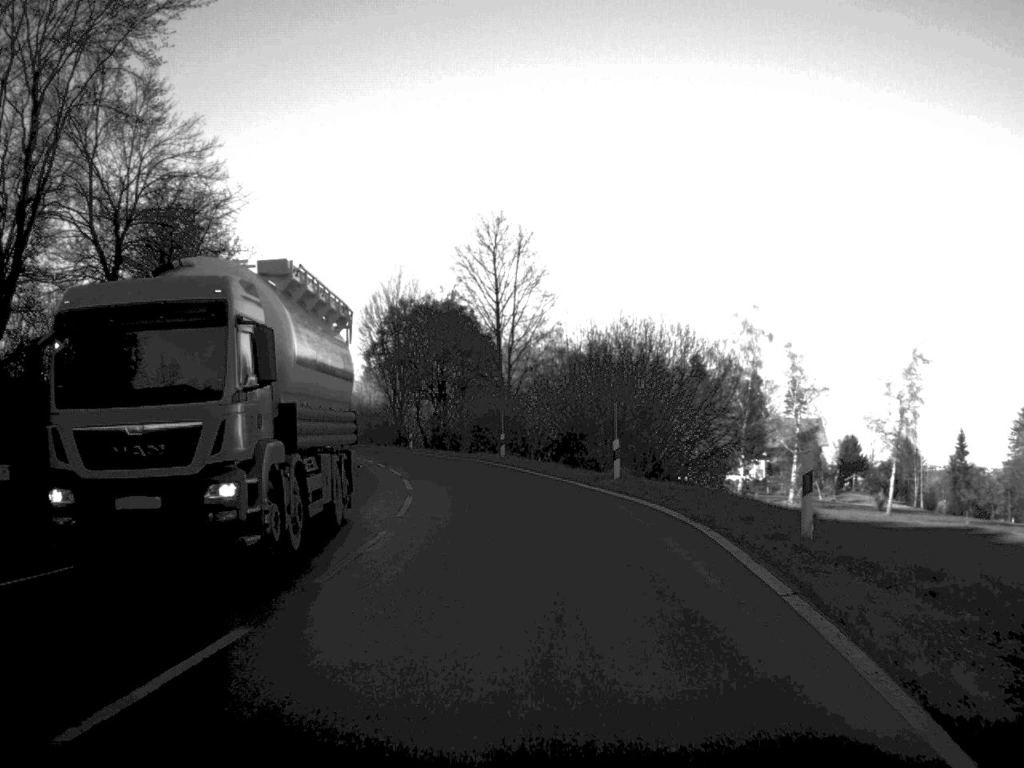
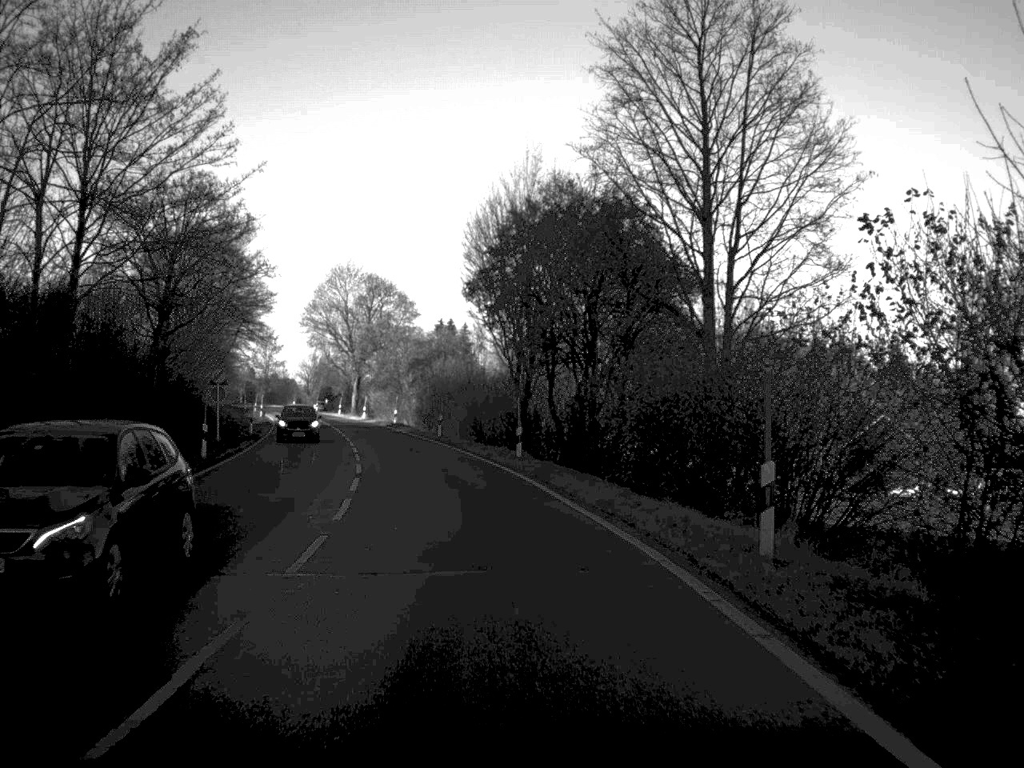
(-1.6, +36.5) m; -8°
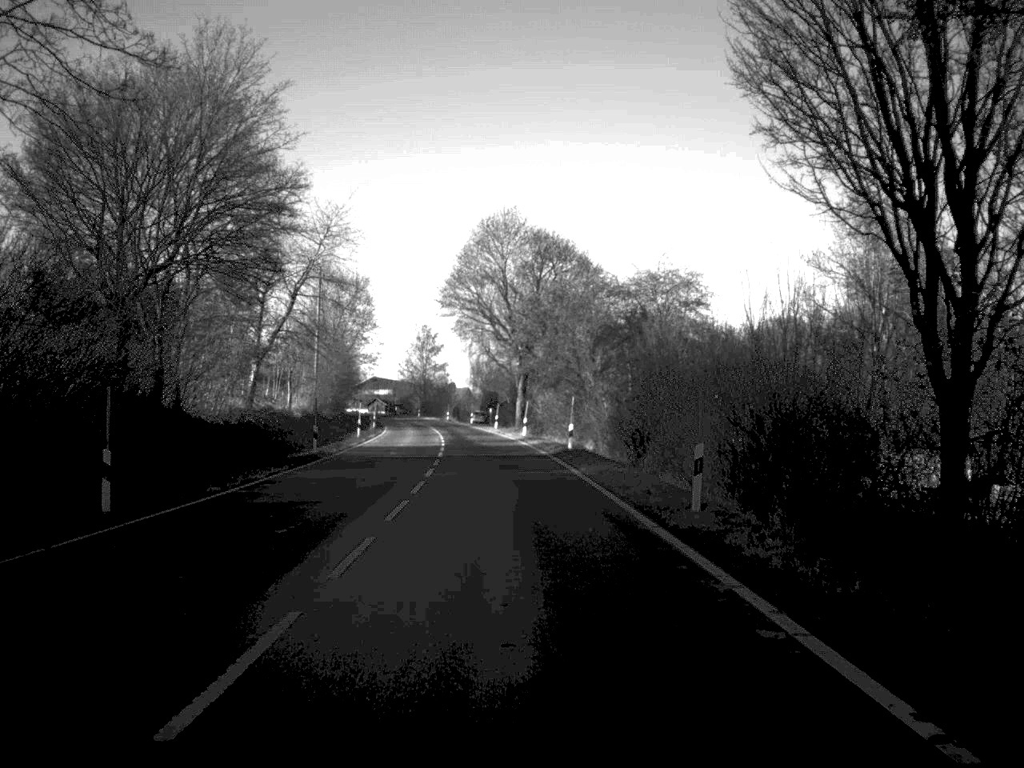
(-3.6, +41.7) m; -8°
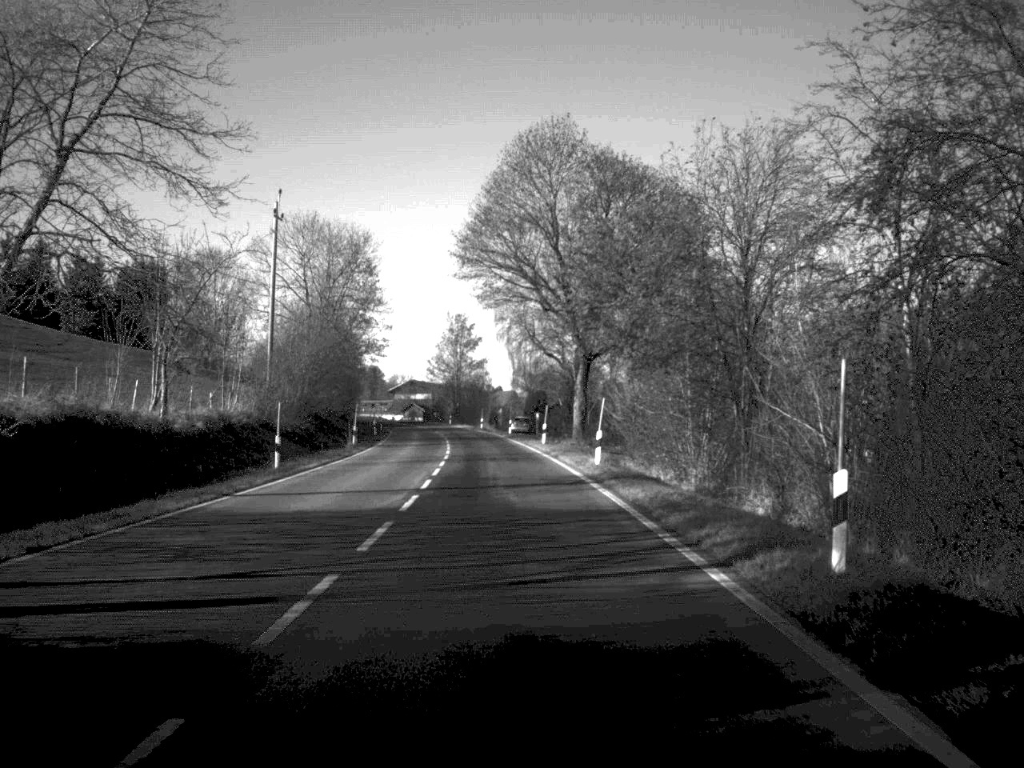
(-0.6, +33.5) m; -2°
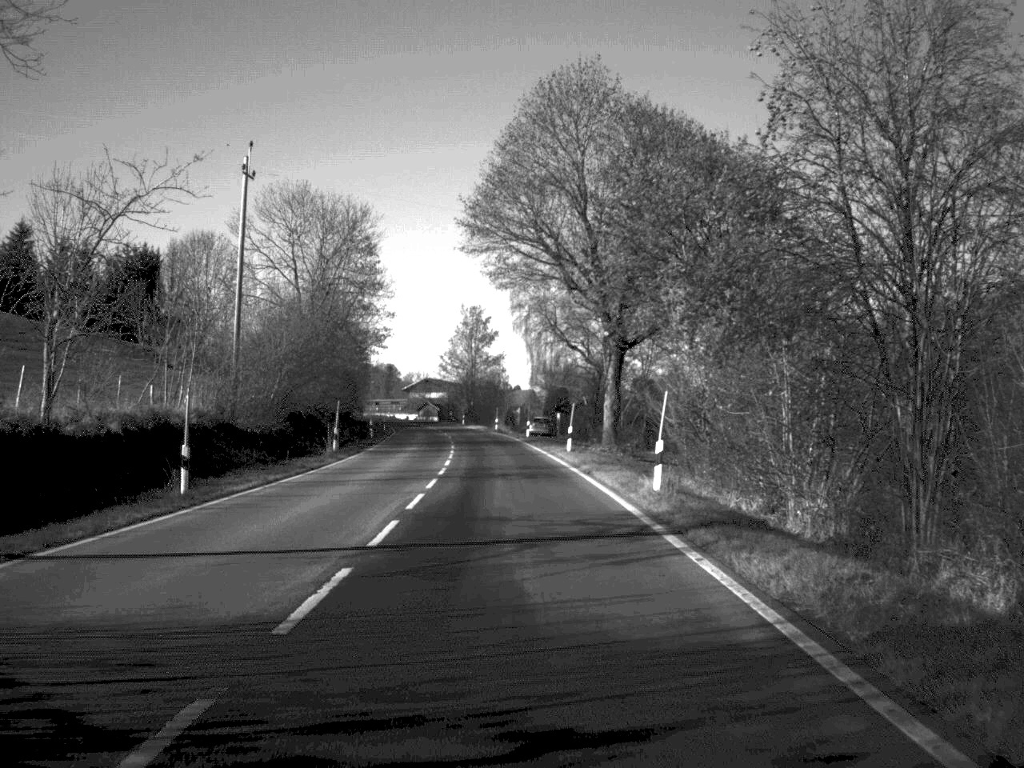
(-0.1, +11.6) m; -1°
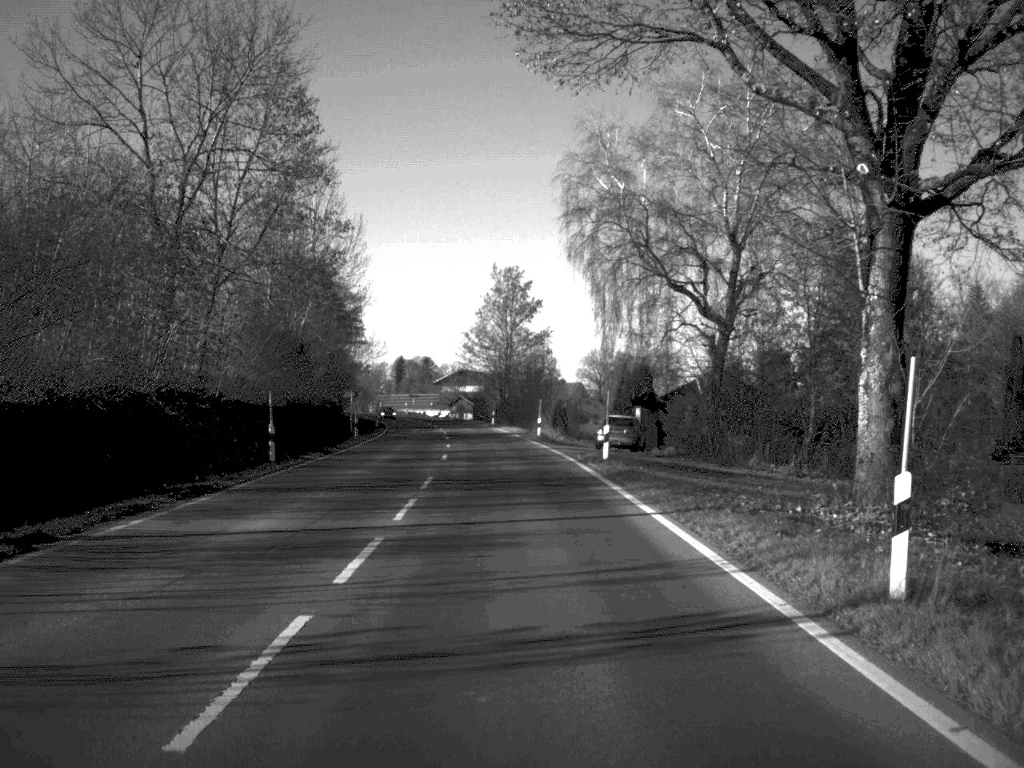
(-0.8, +39.3) m; -2°
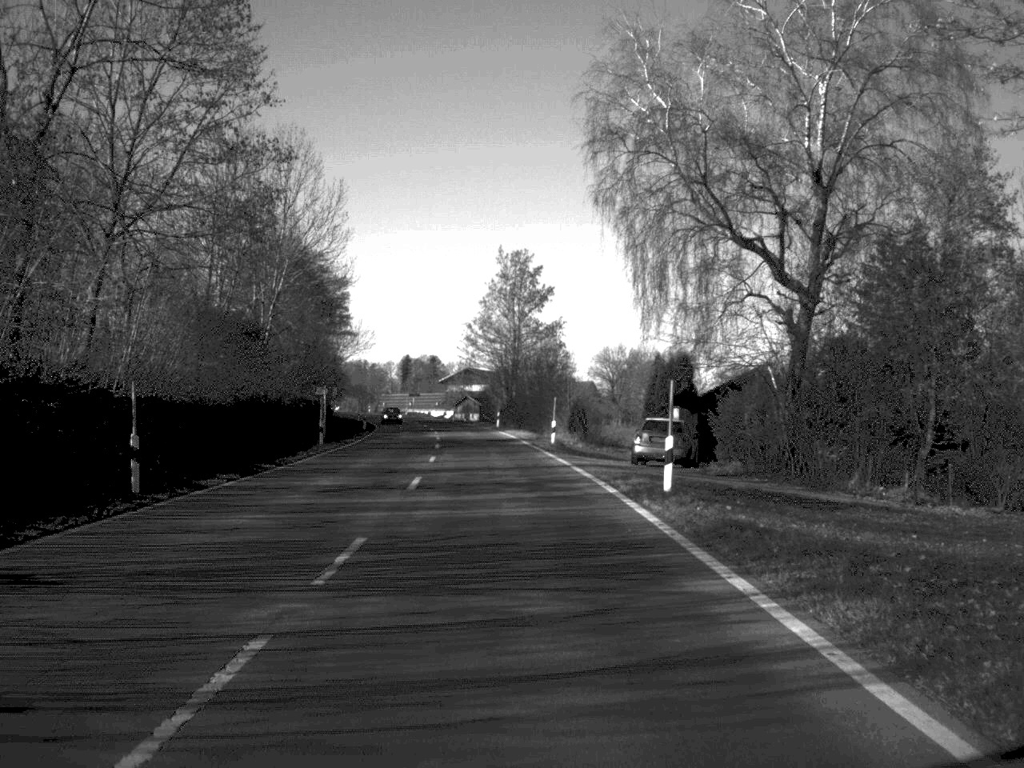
(0.0, +13.0) m; 0°
